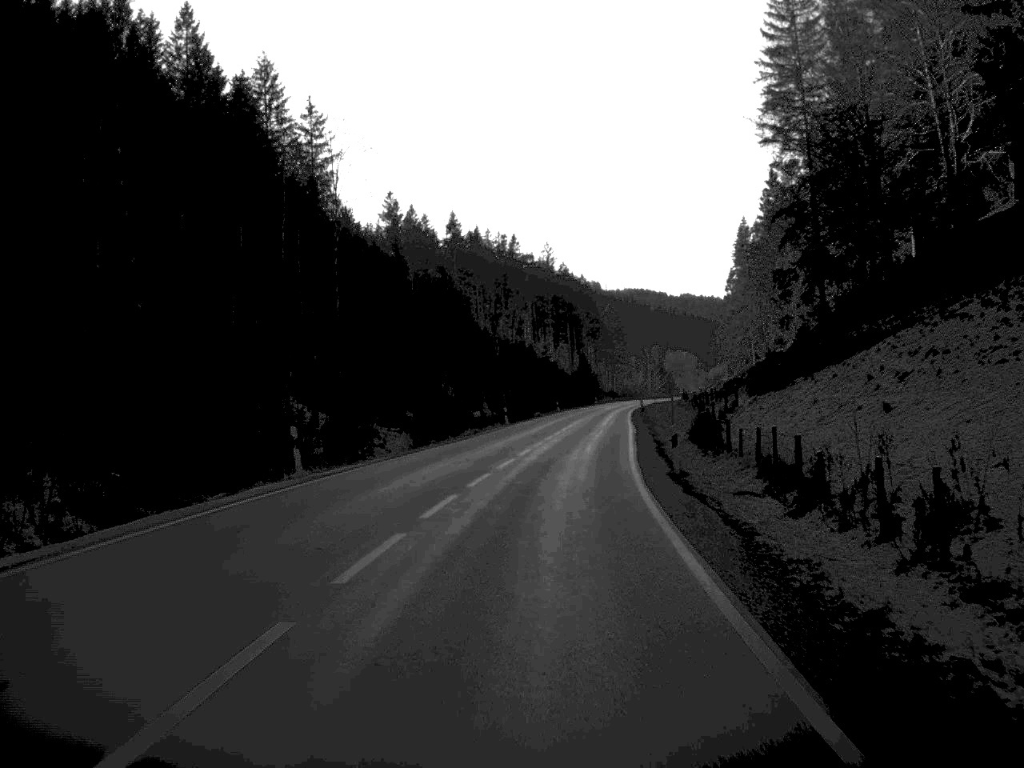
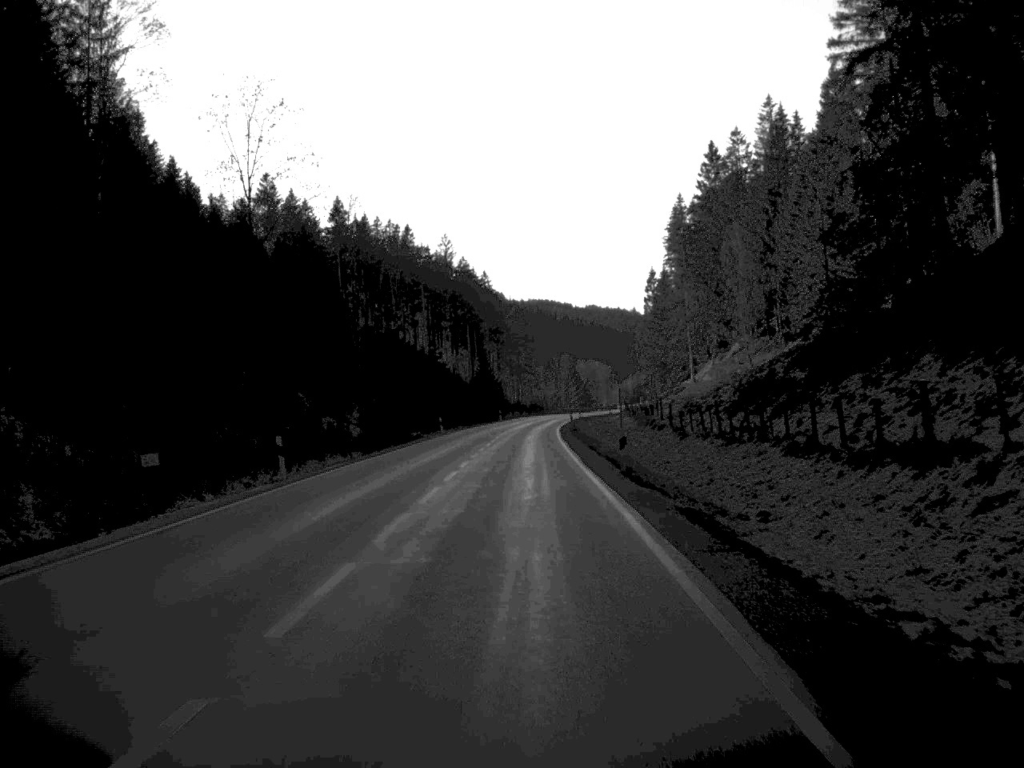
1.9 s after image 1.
(+2.1, +43.9) m; +4°
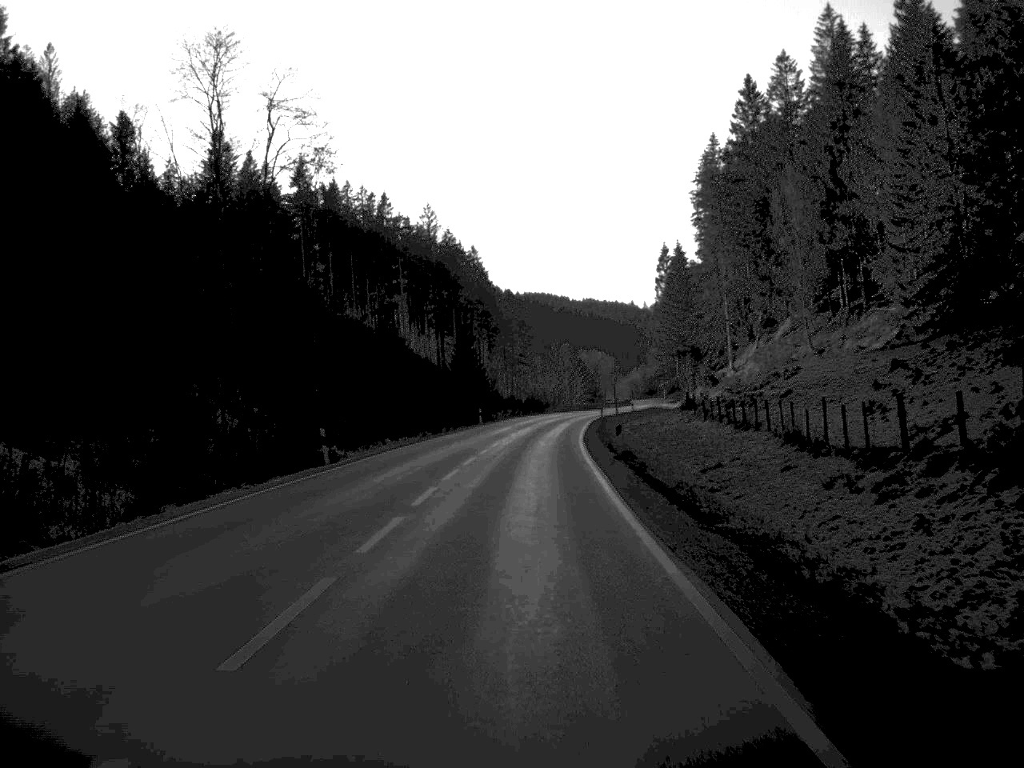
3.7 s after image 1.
(+0.1, +43.2) m; 0°
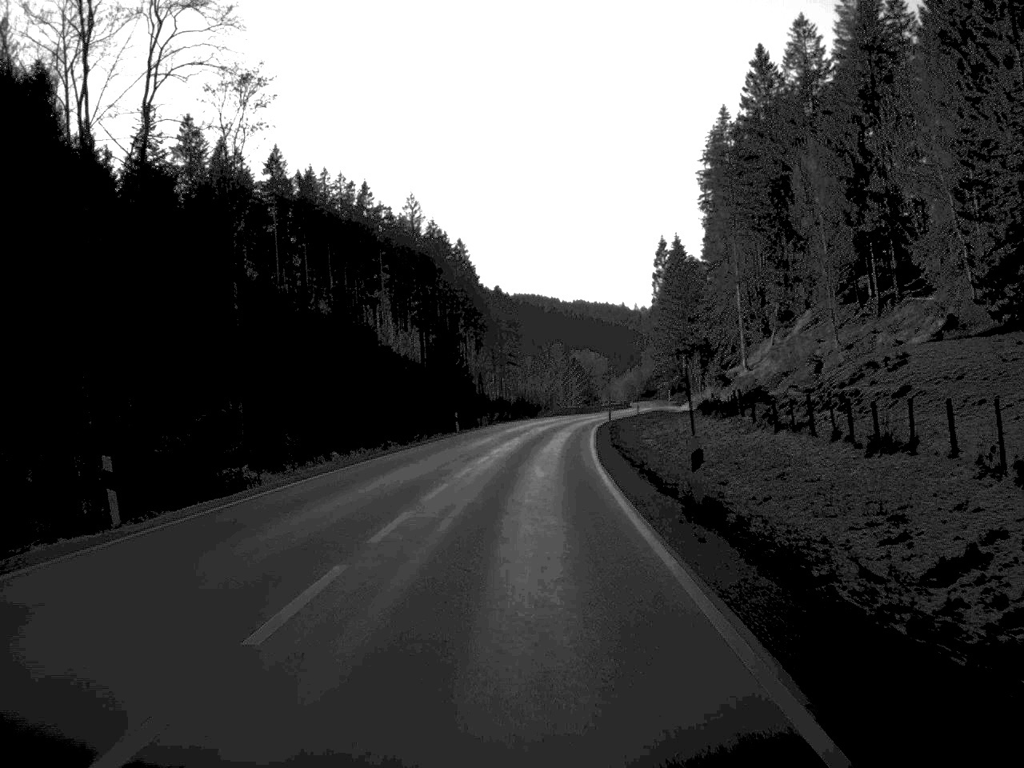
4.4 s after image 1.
(+0.1, +17.2) m; 0°
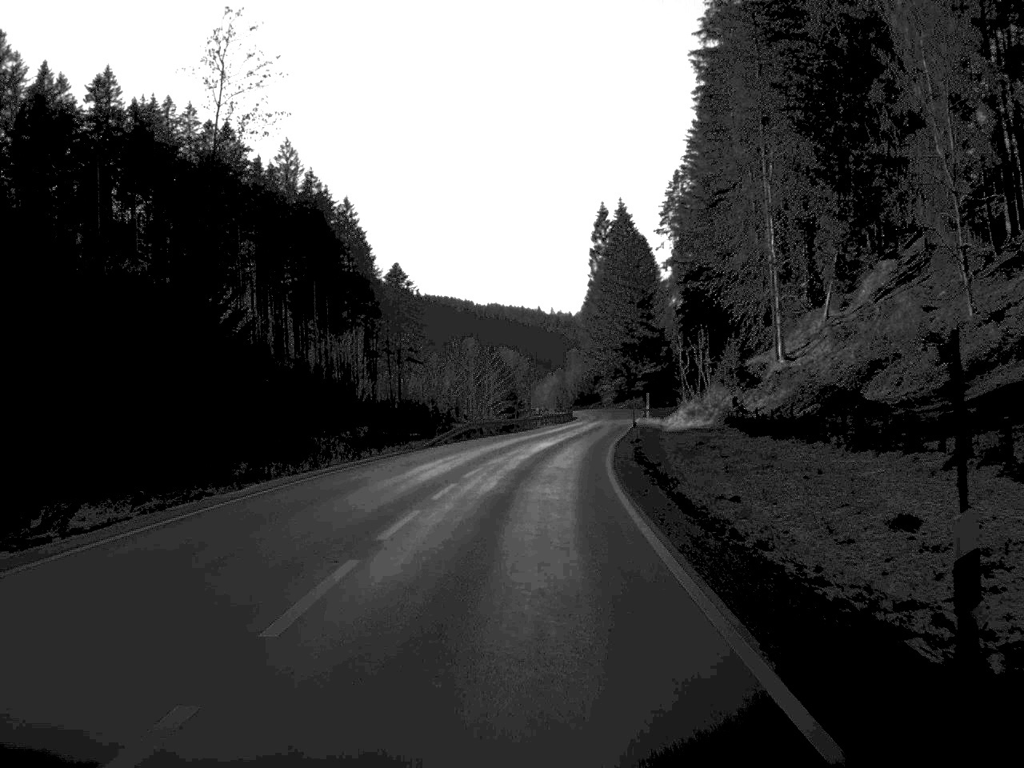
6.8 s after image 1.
(+1.7, +59.3) m; +4°
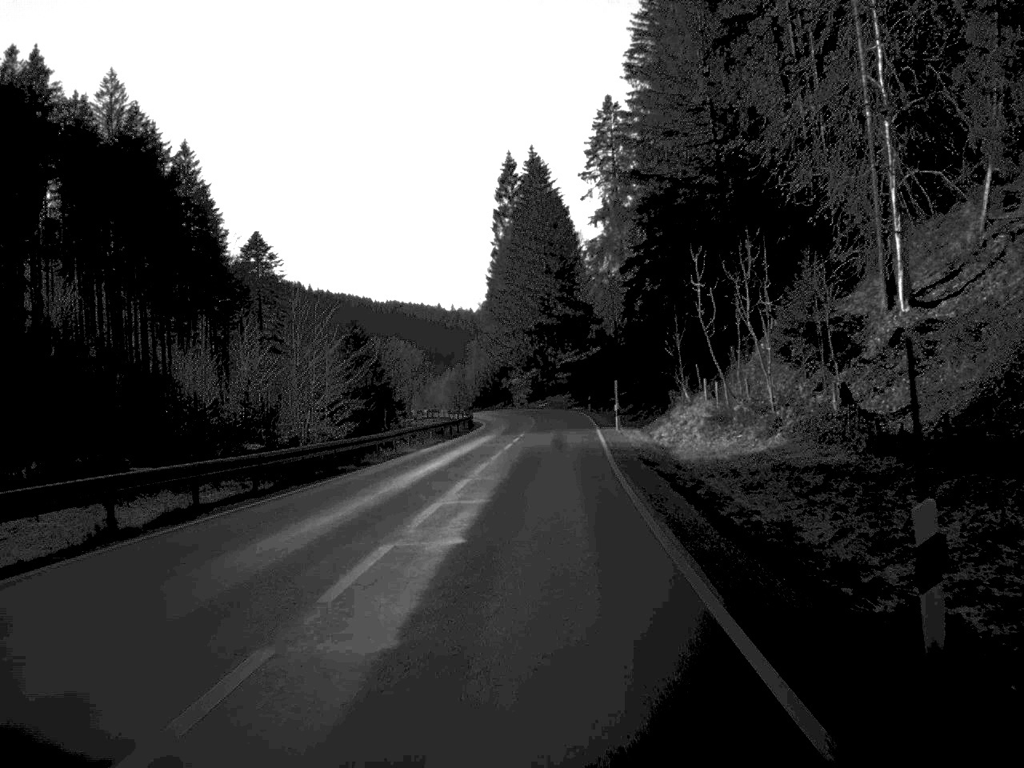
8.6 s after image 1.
(+1.7, +46.1) m; +4°
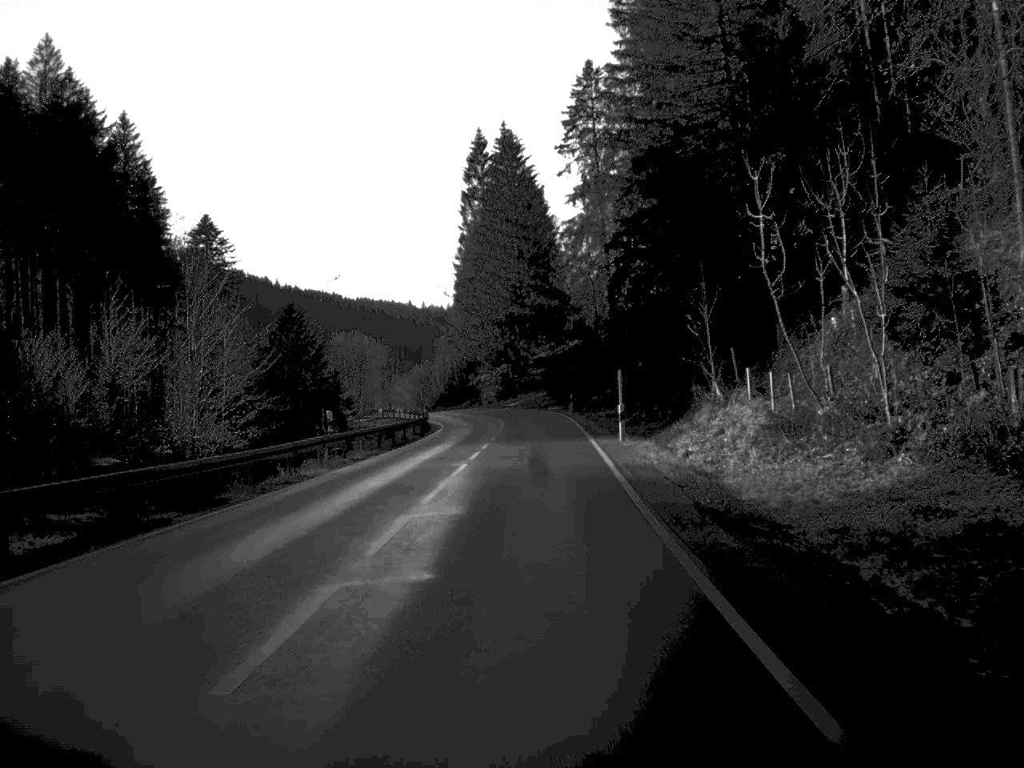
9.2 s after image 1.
(+0.2, +15.1) m; +1°
